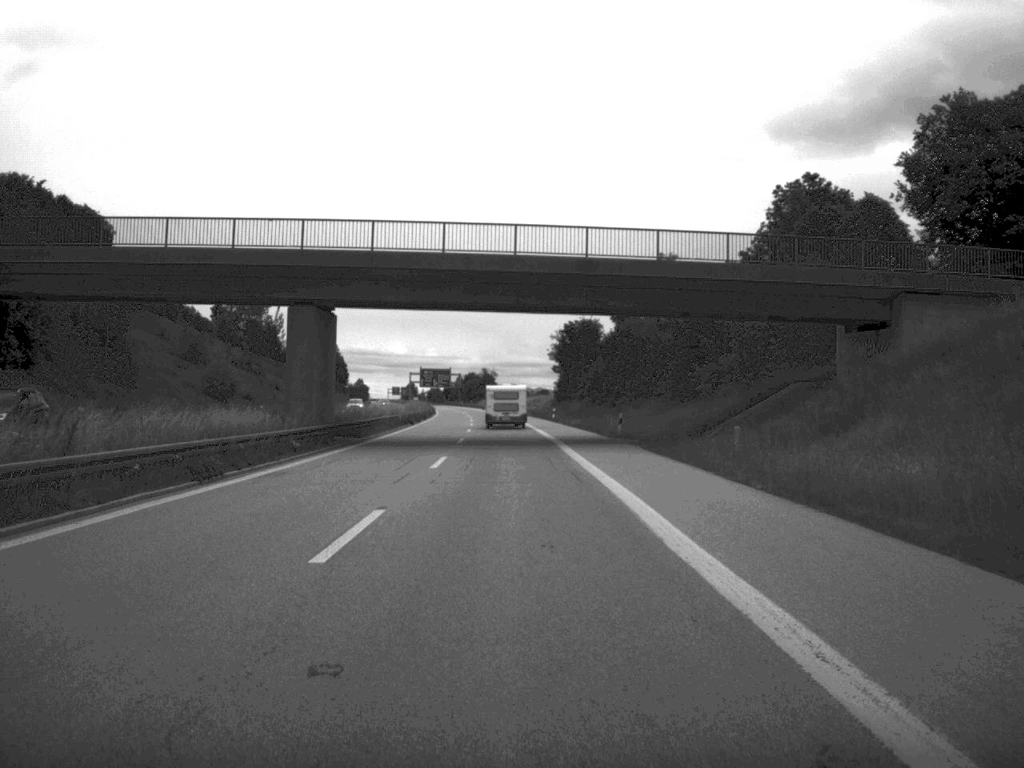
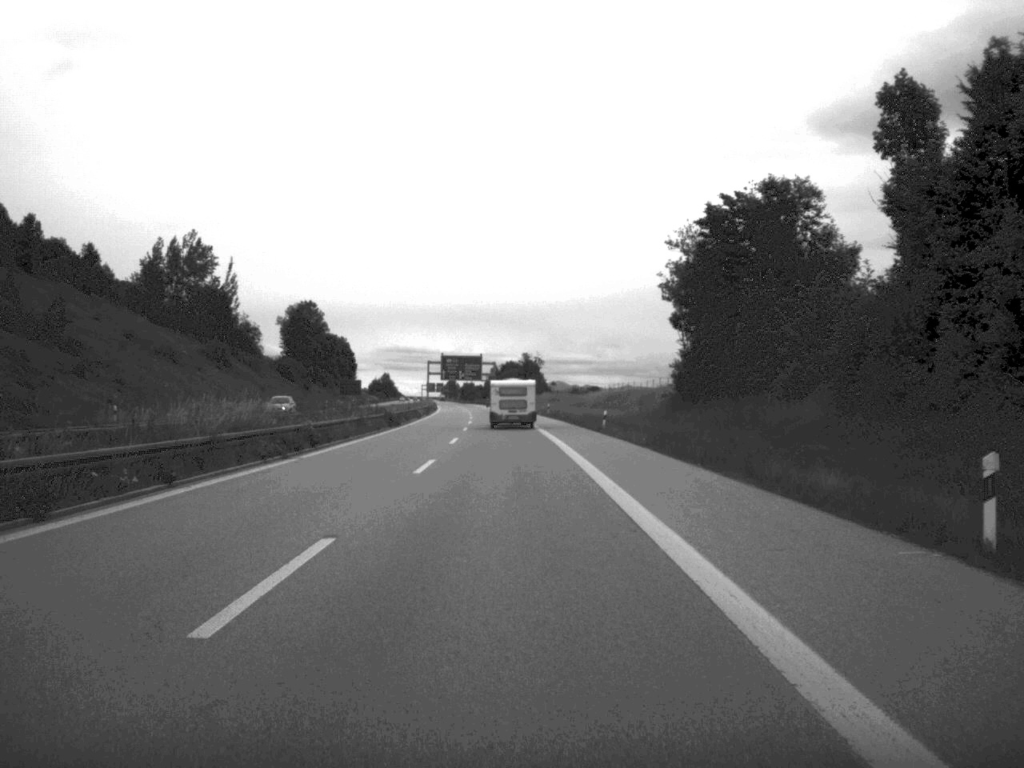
(-1.8, +92.3) m; -2°
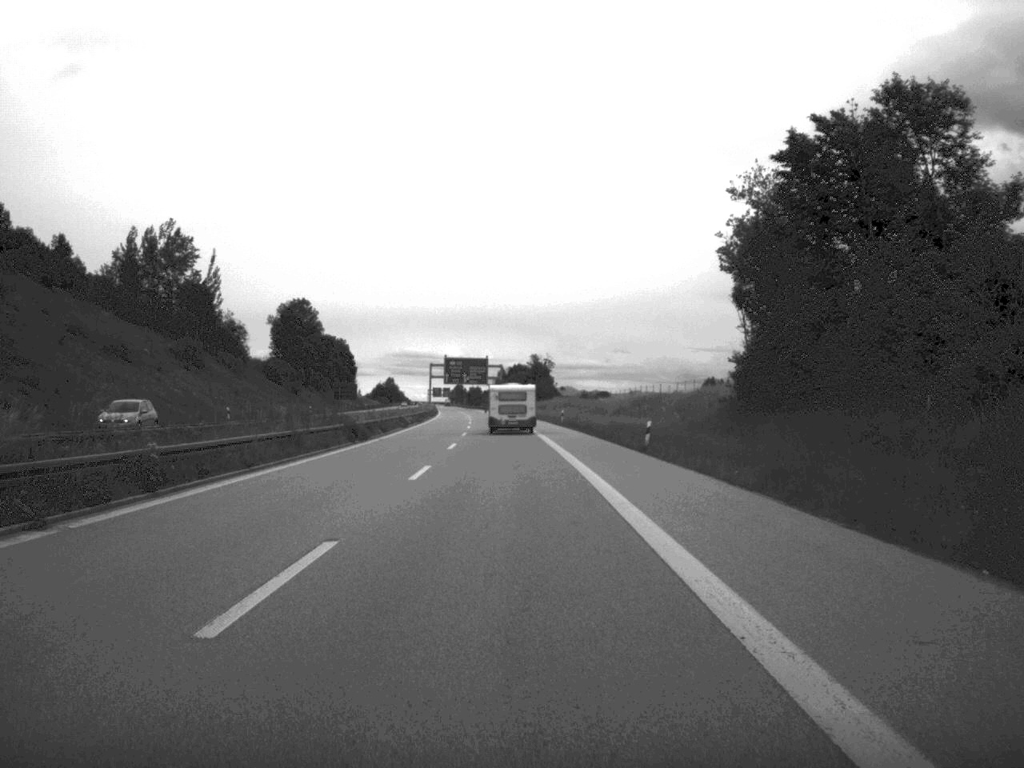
(-0.1, +18.0) m; 0°
